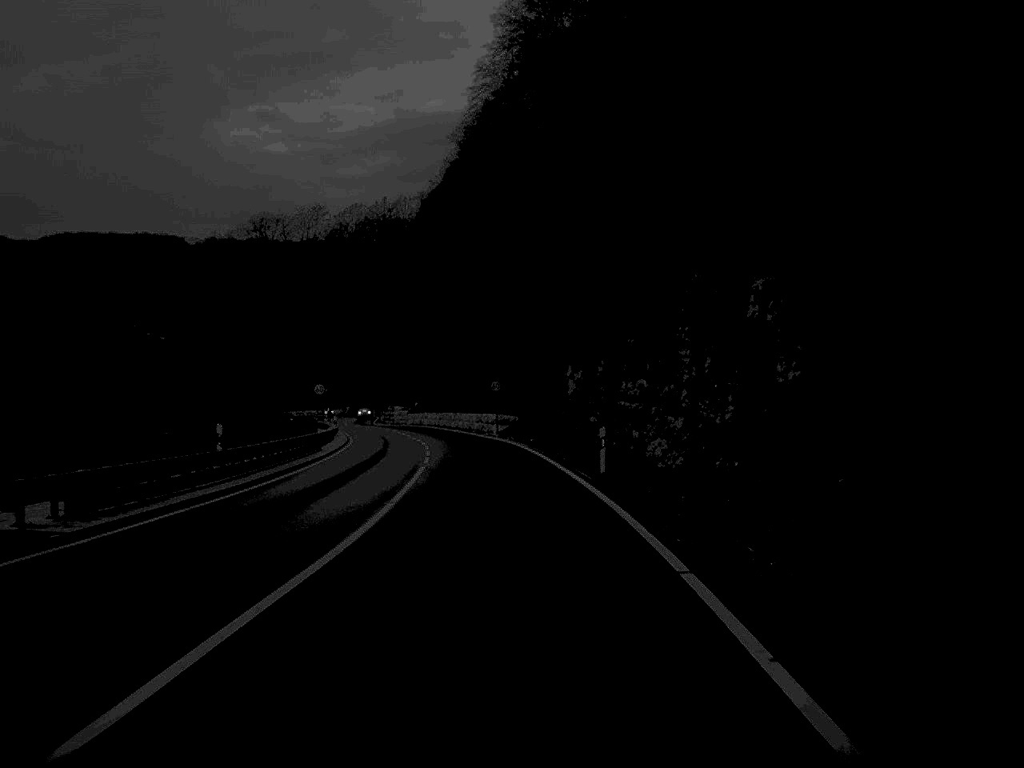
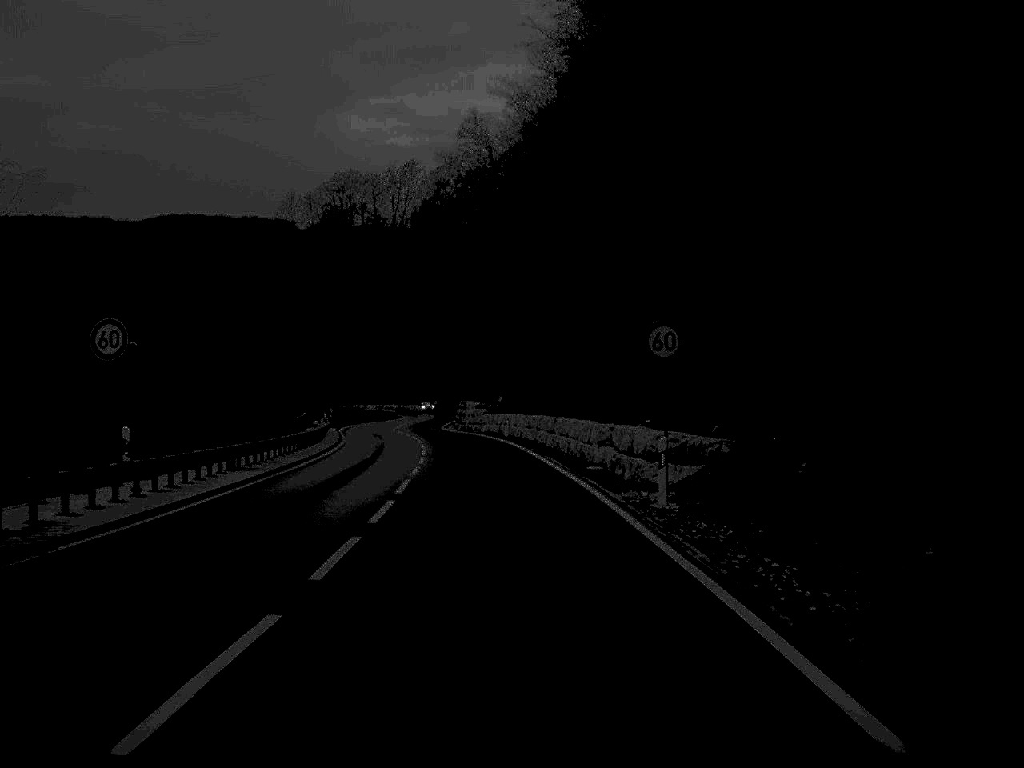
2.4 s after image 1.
(-1.9, +48.1) m; -6°
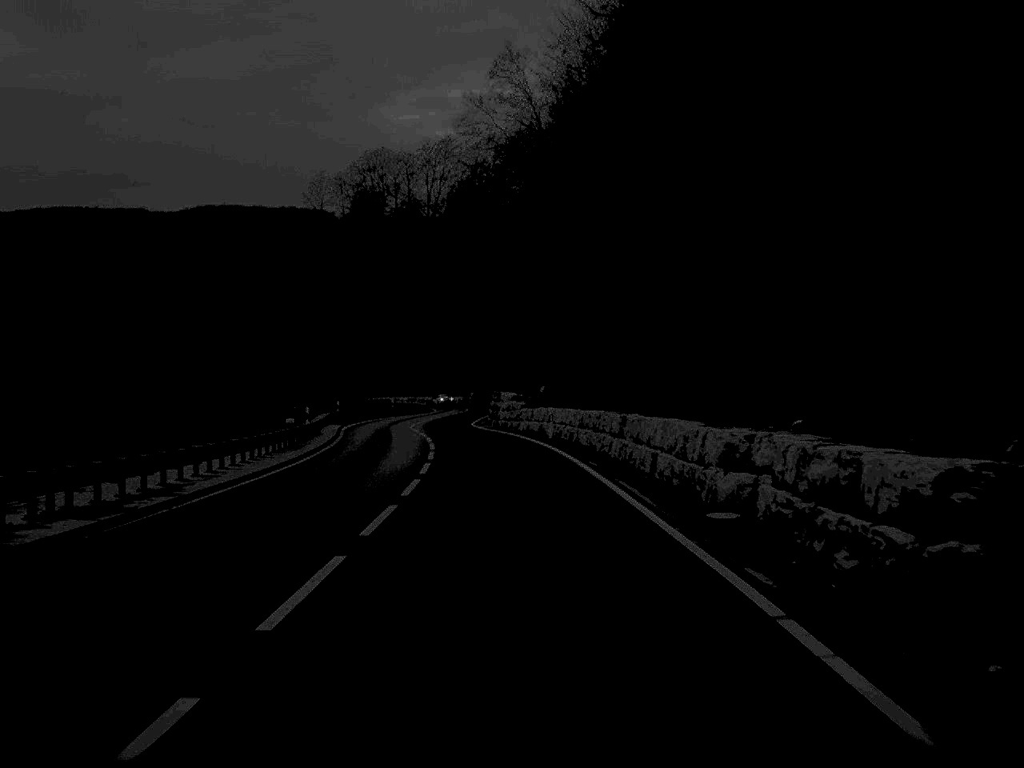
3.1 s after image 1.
(-0.2, +14.9) m; -2°
